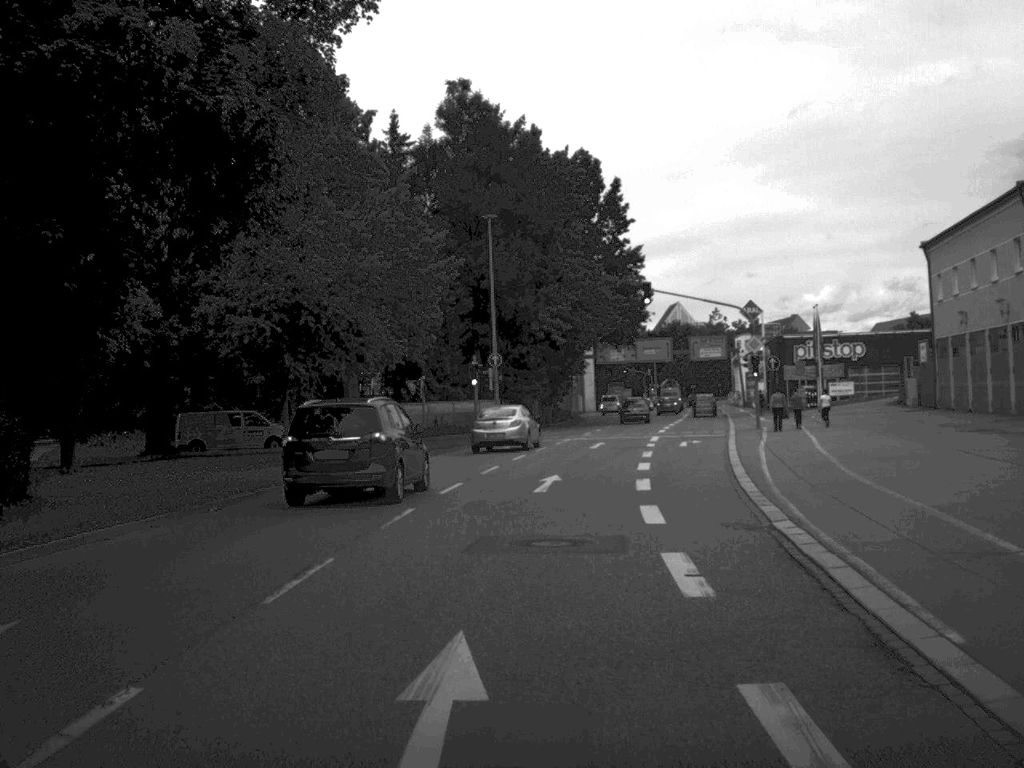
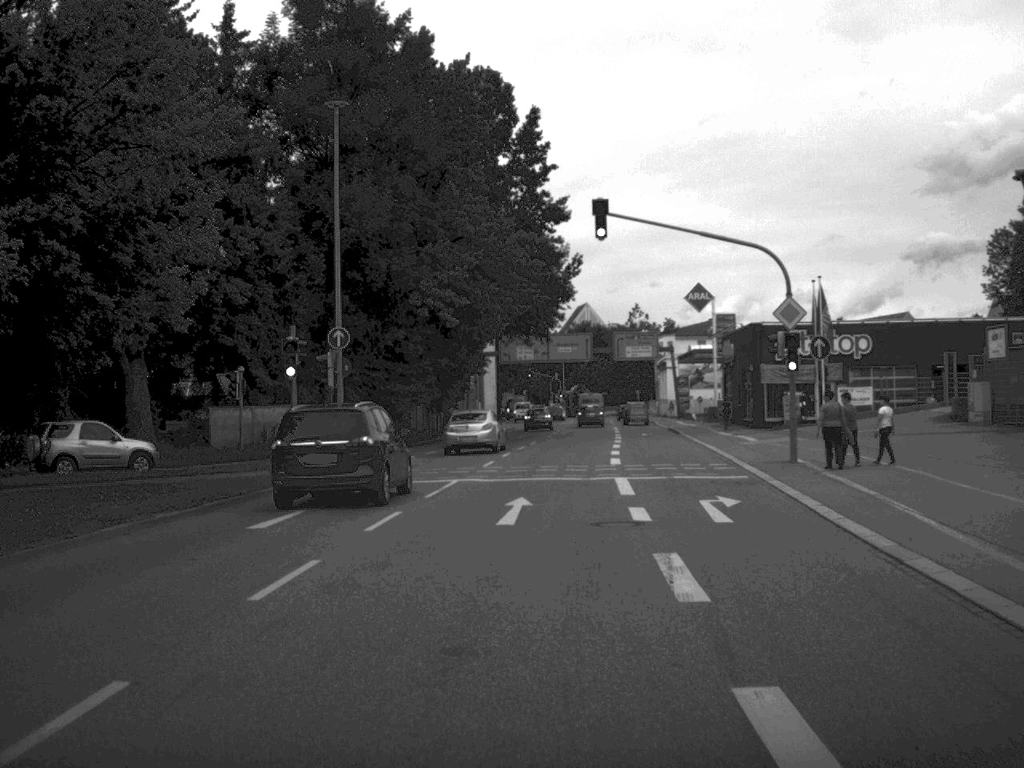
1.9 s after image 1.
(+0.9, +23.3) m; +4°
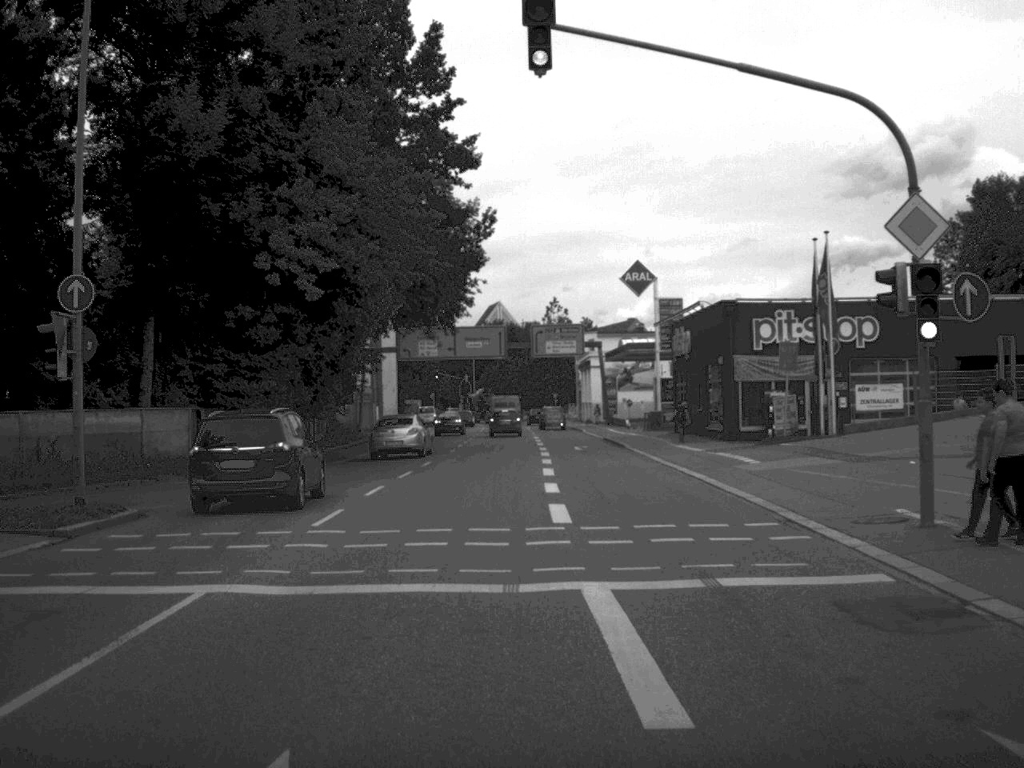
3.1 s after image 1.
(+0.5, +15.4) m; +4°
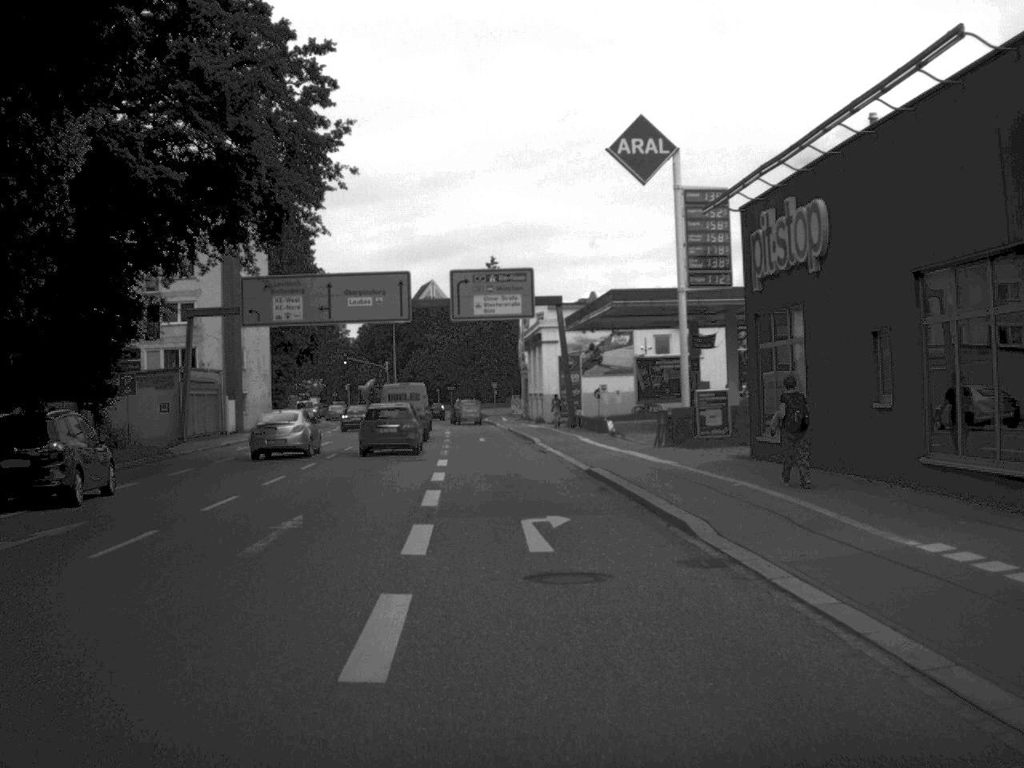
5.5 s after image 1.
(+1.1, +33.7) m; +2°
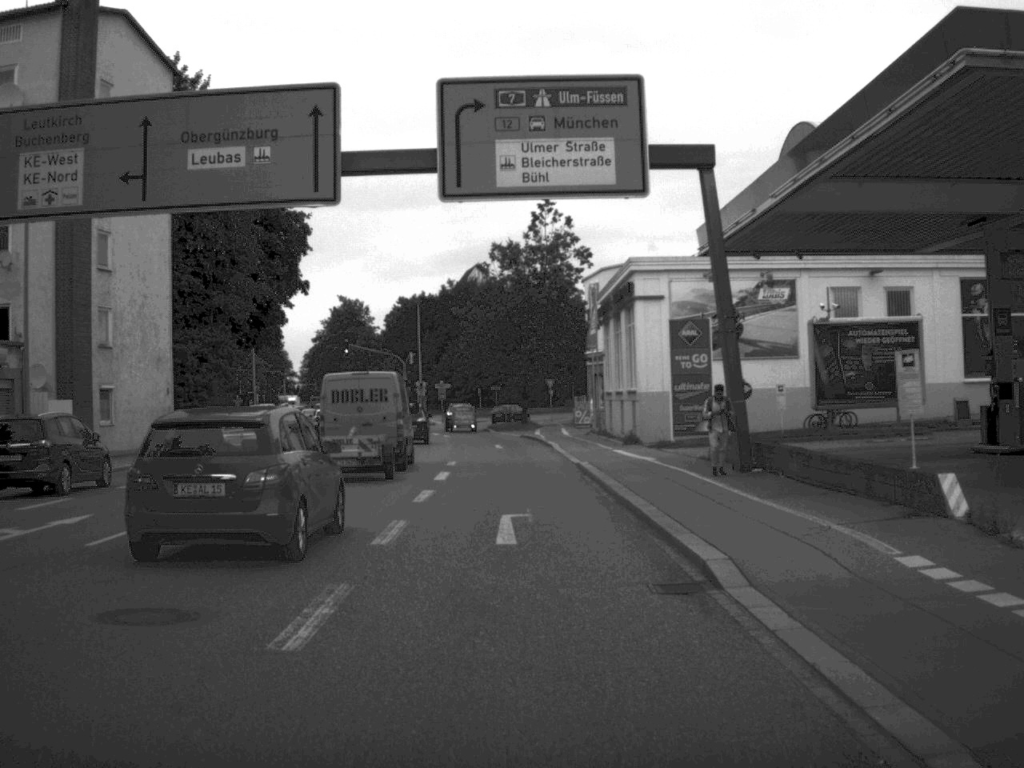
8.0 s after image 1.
(-0.8, +34.6) m; -3°
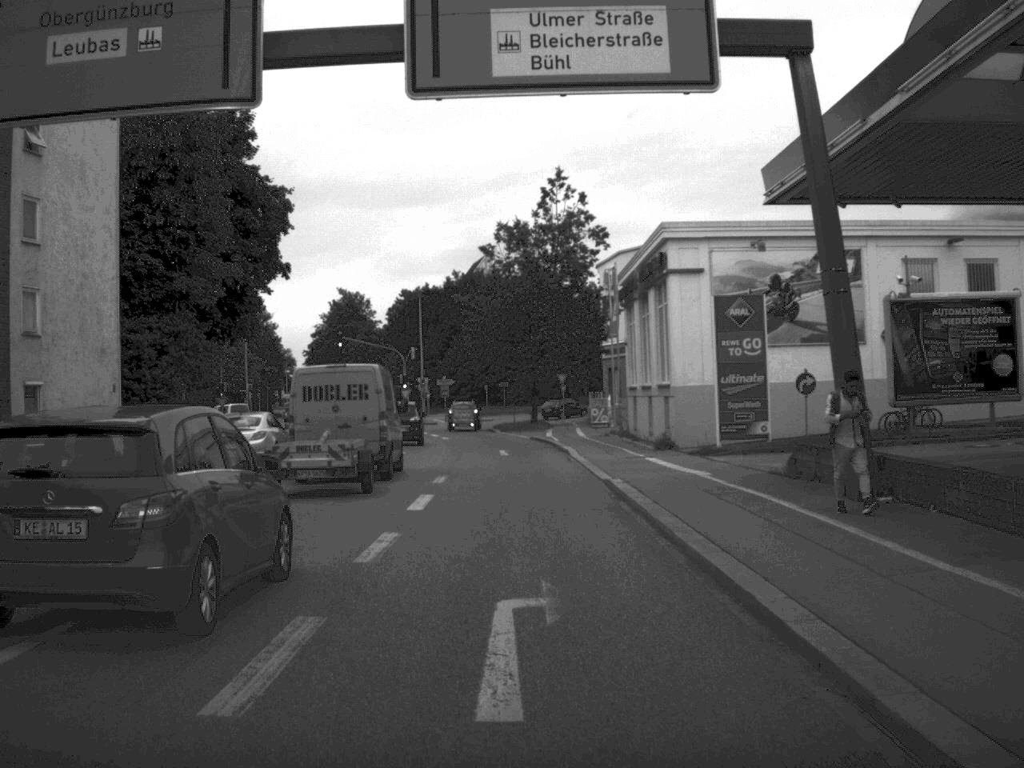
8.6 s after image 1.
(0.0, +7.7) m; 0°
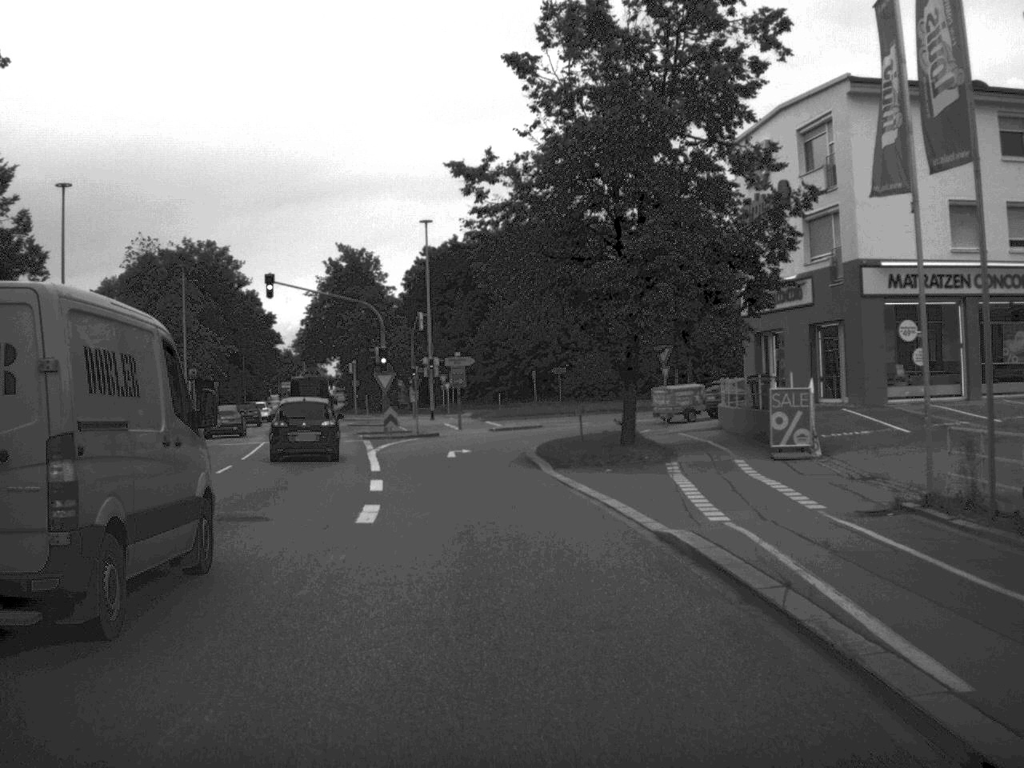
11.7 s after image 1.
(-0.7, +38.2) m; -3°
